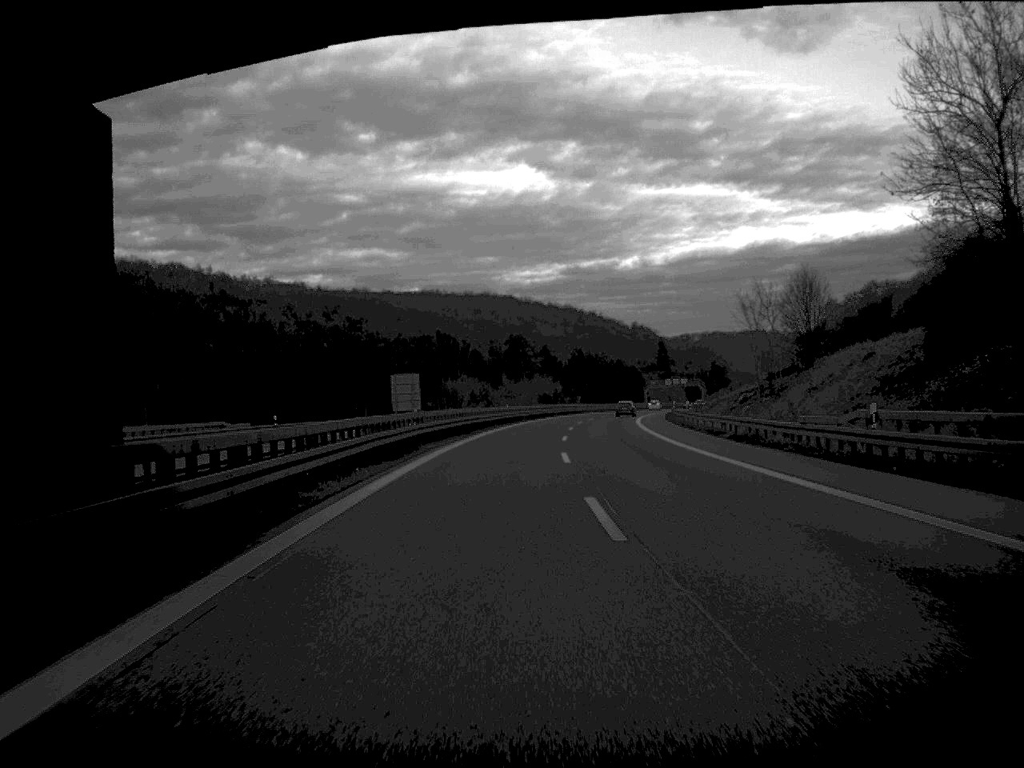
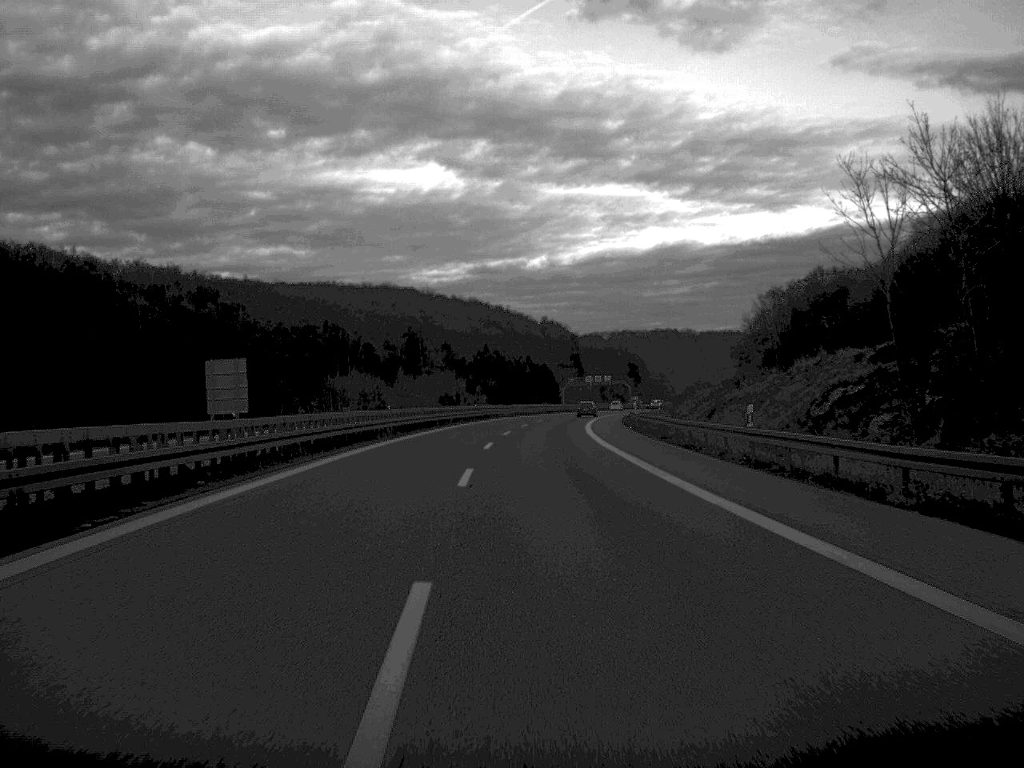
(+1.7, +44.6) m; +4°
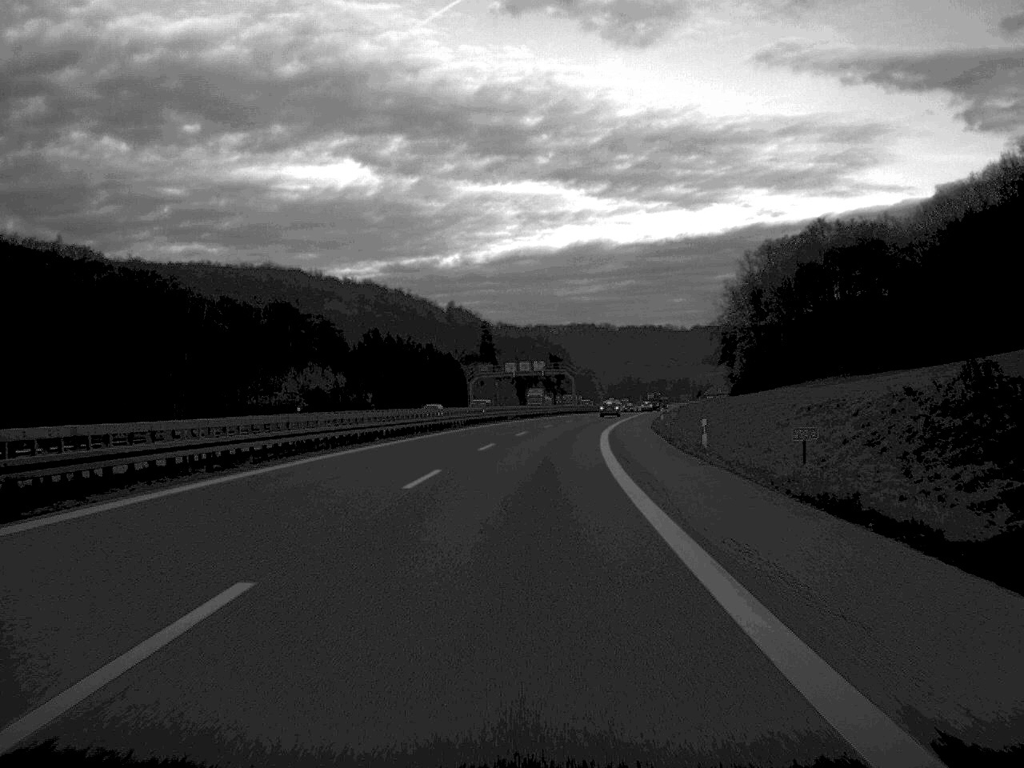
(+2.8, +88.2) m; +4°
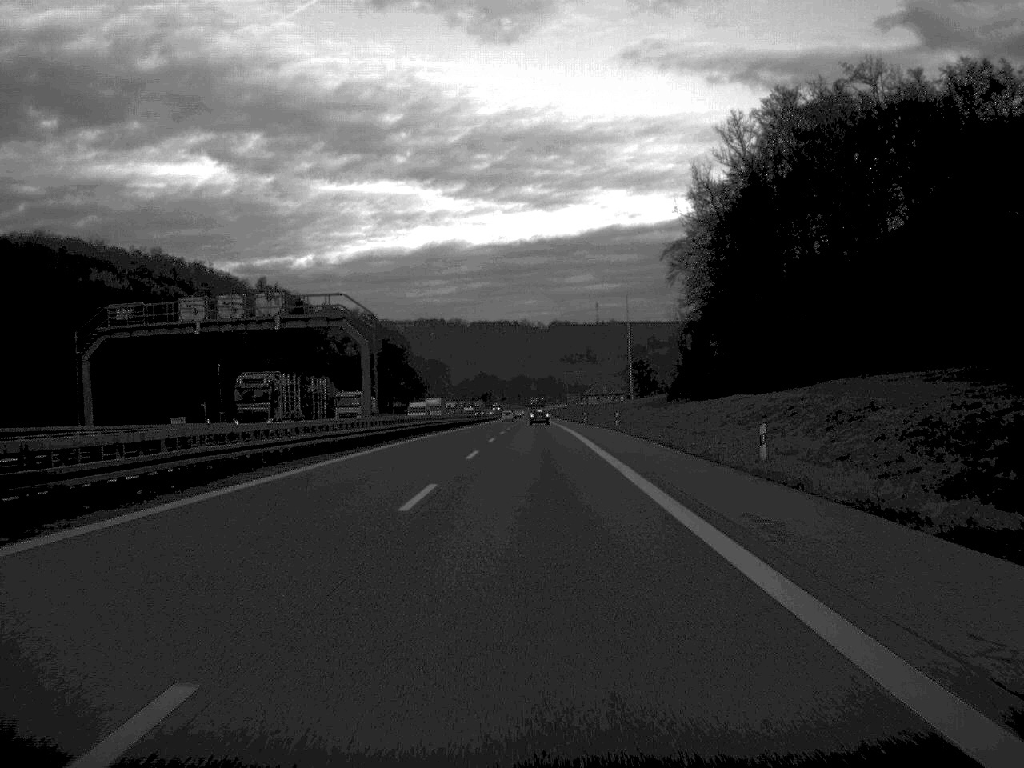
(+6.6, +109.2) m; +7°
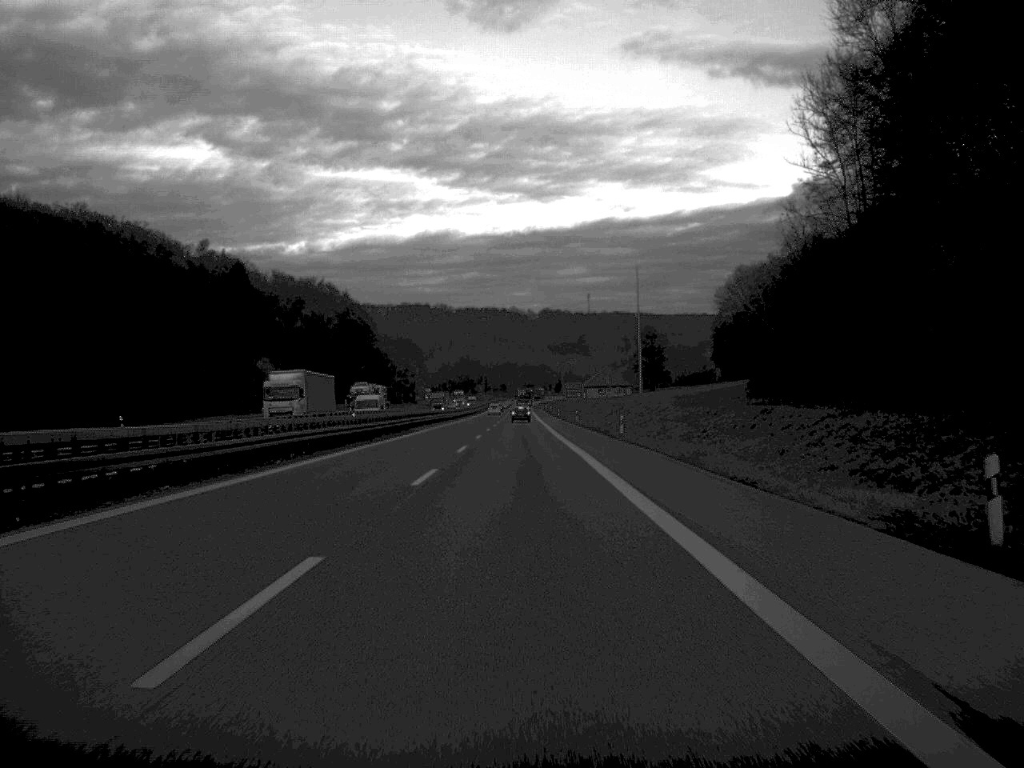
(+0.5, +64.9) m; 0°
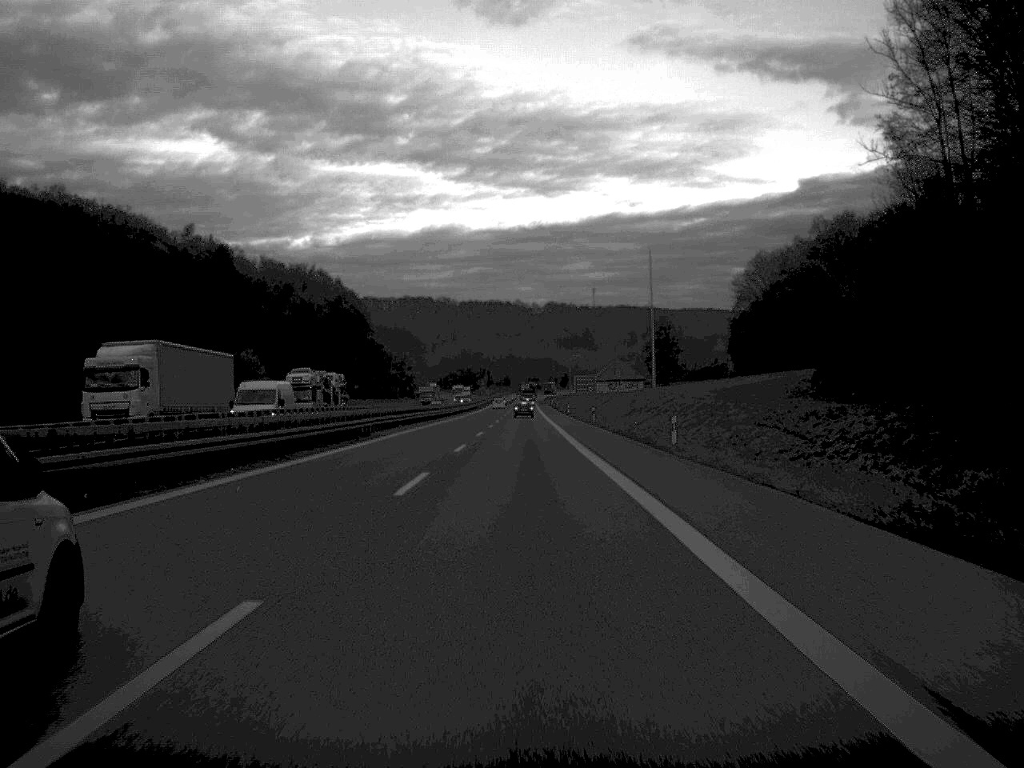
(0.0, +21.0) m; 0°
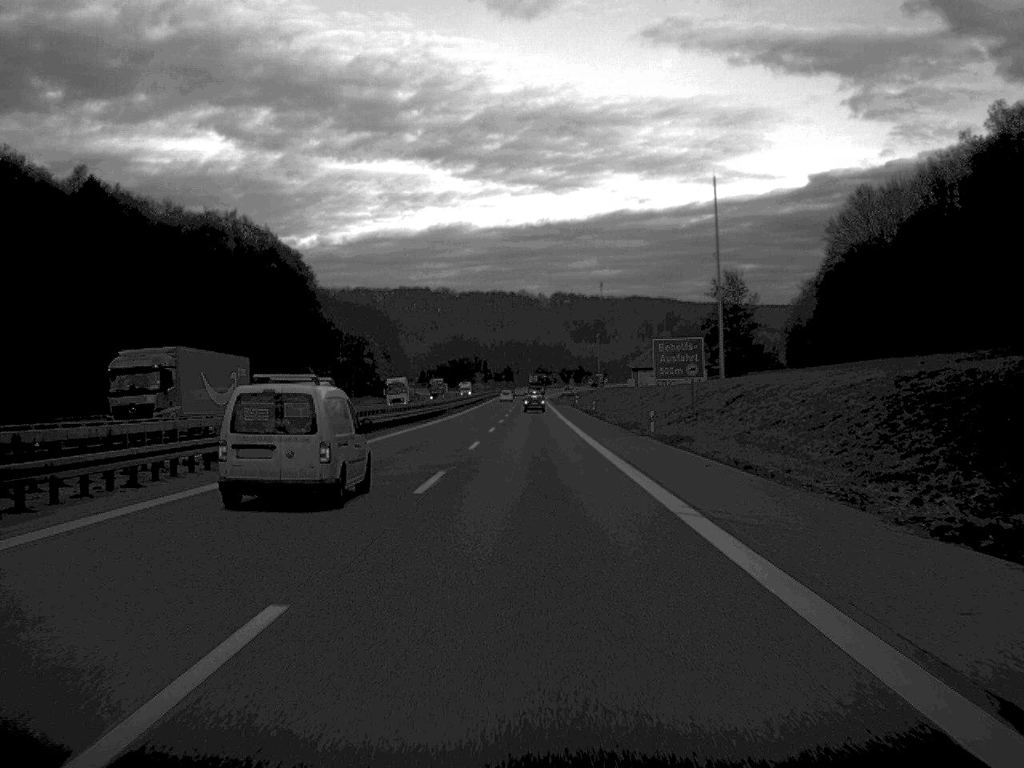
(-0.3, +88.6) m; 0°
